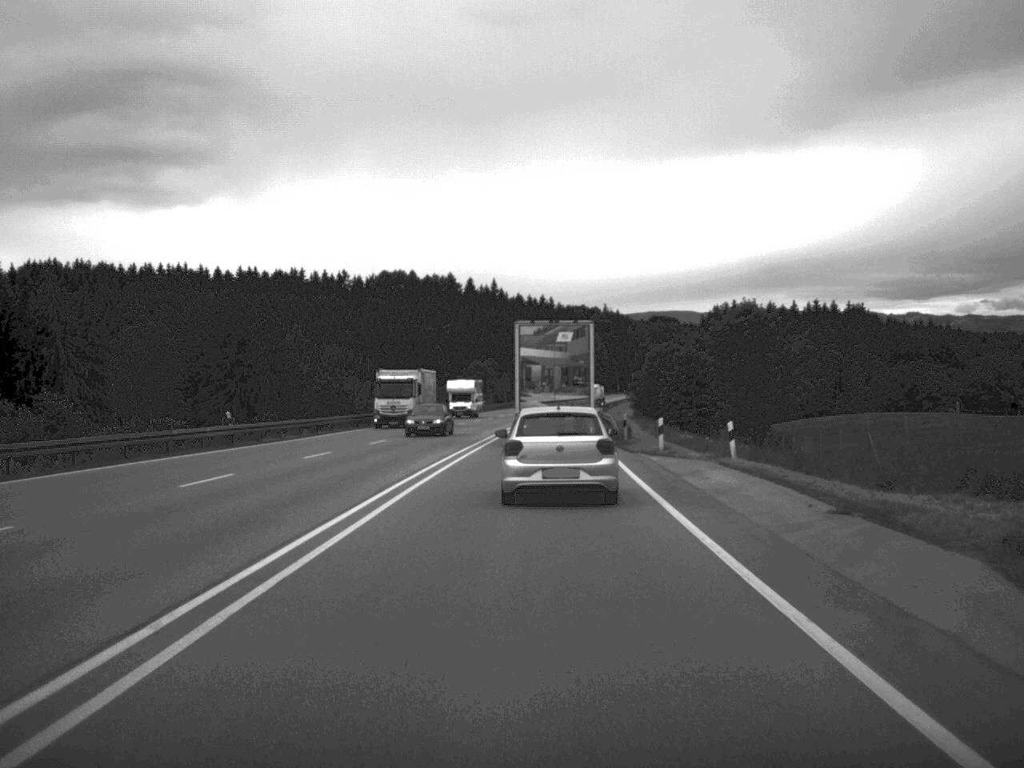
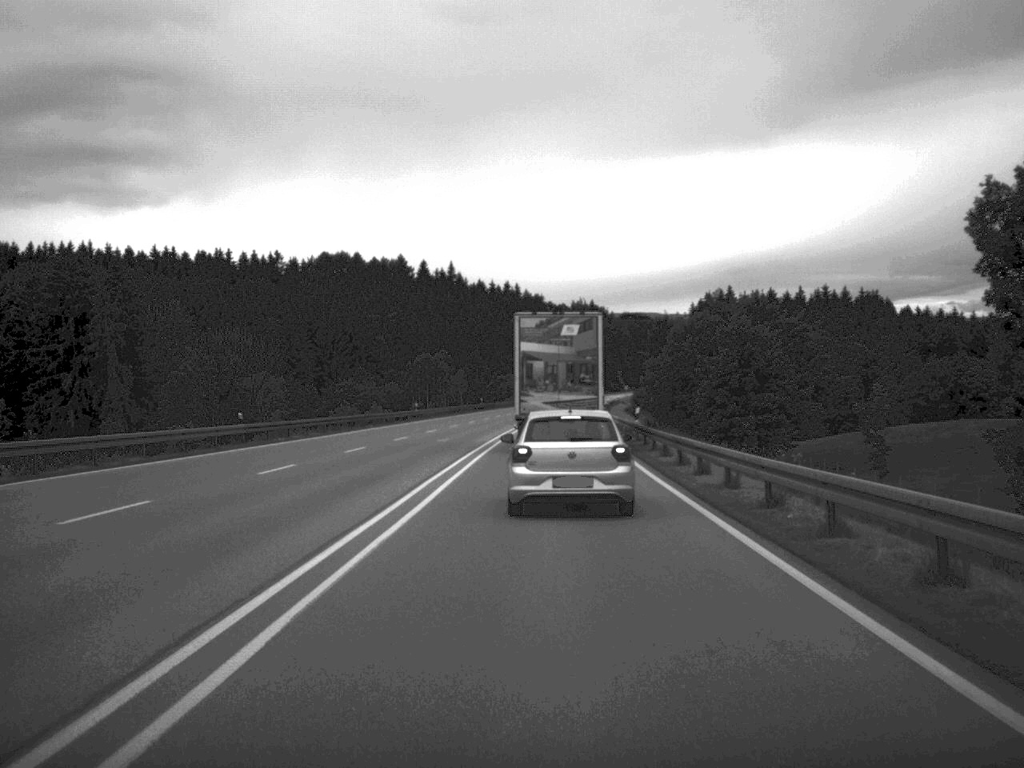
(+0.6, +54.3) m; +1°
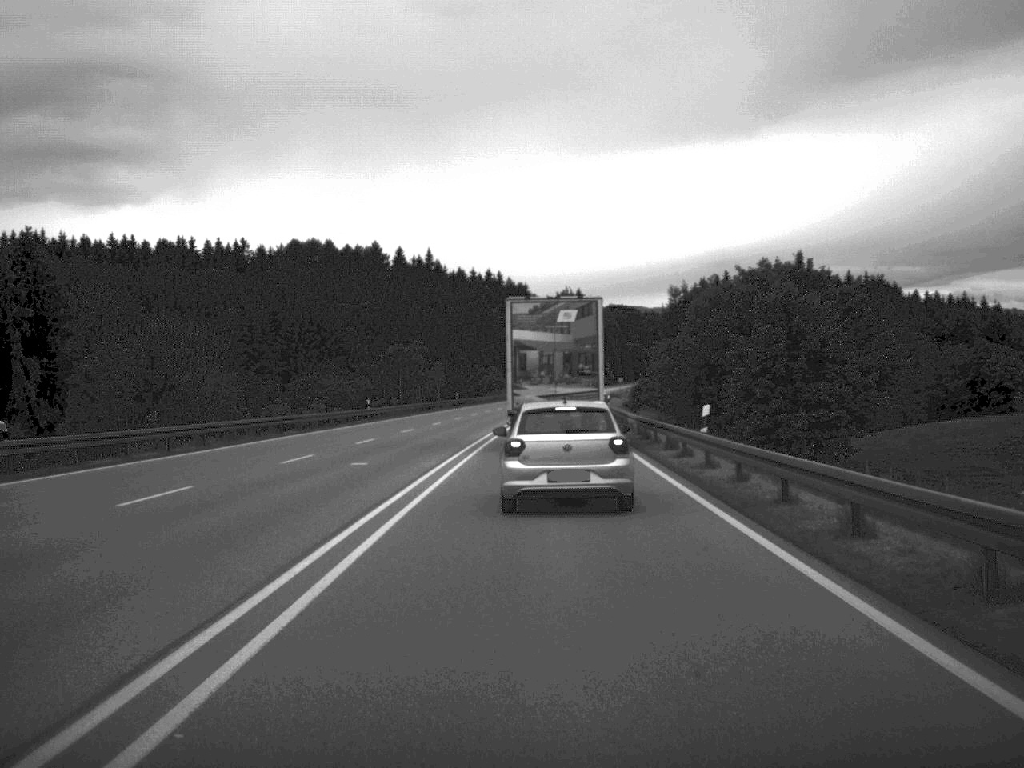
(+0.1, +20.9) m; +1°
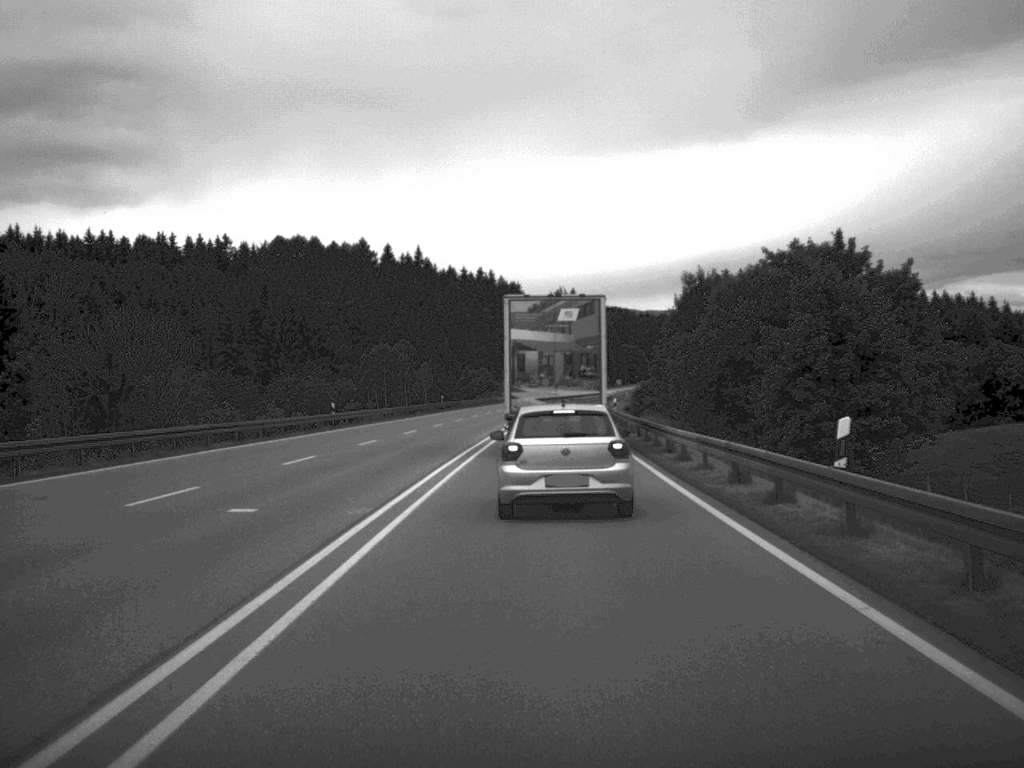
(0.0, +11.4) m; 0°
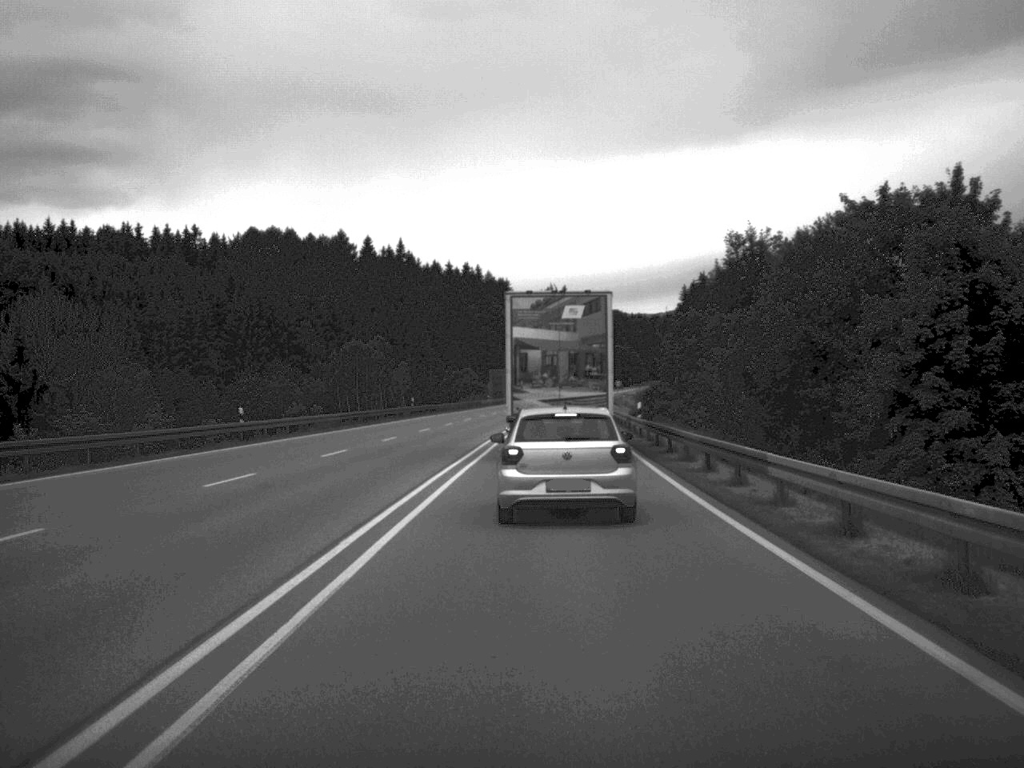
(+0.1, +19.3) m; 0°
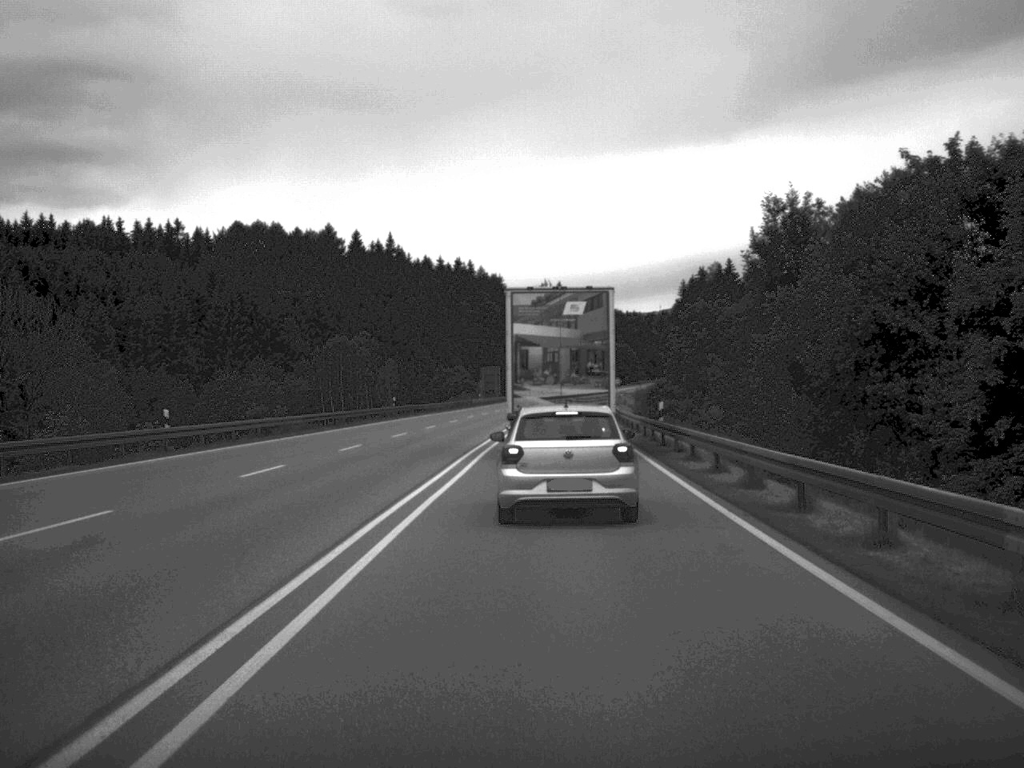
(0.0, +9.2) m; 0°
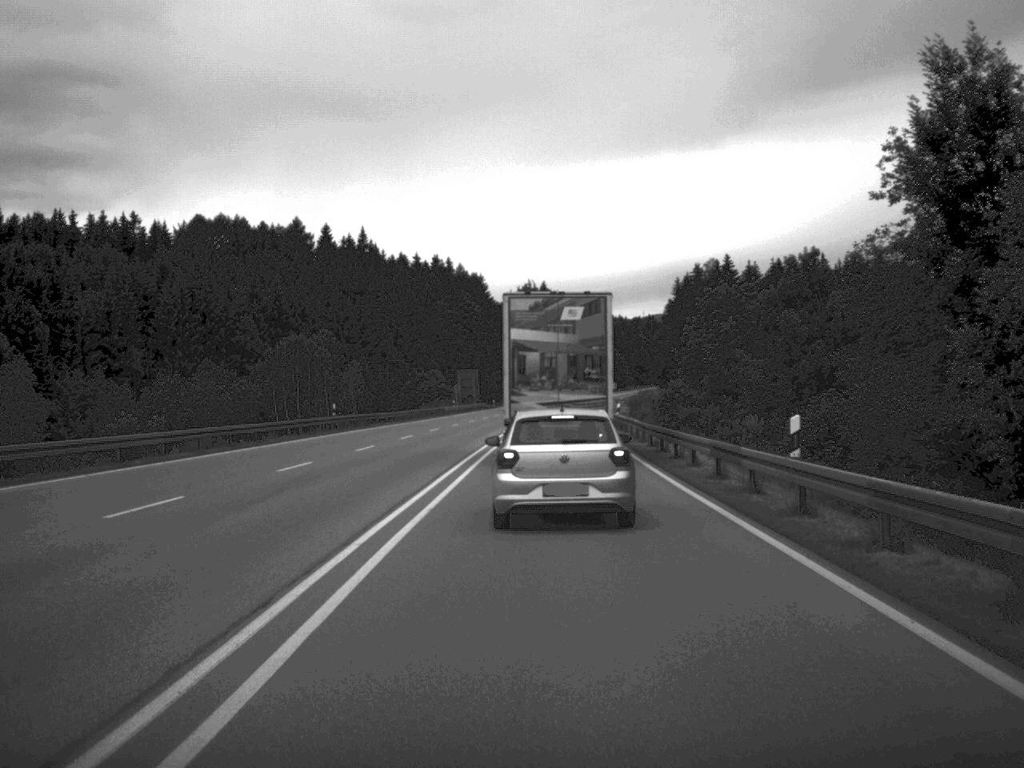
(+0.1, +19.9) m; +1°
